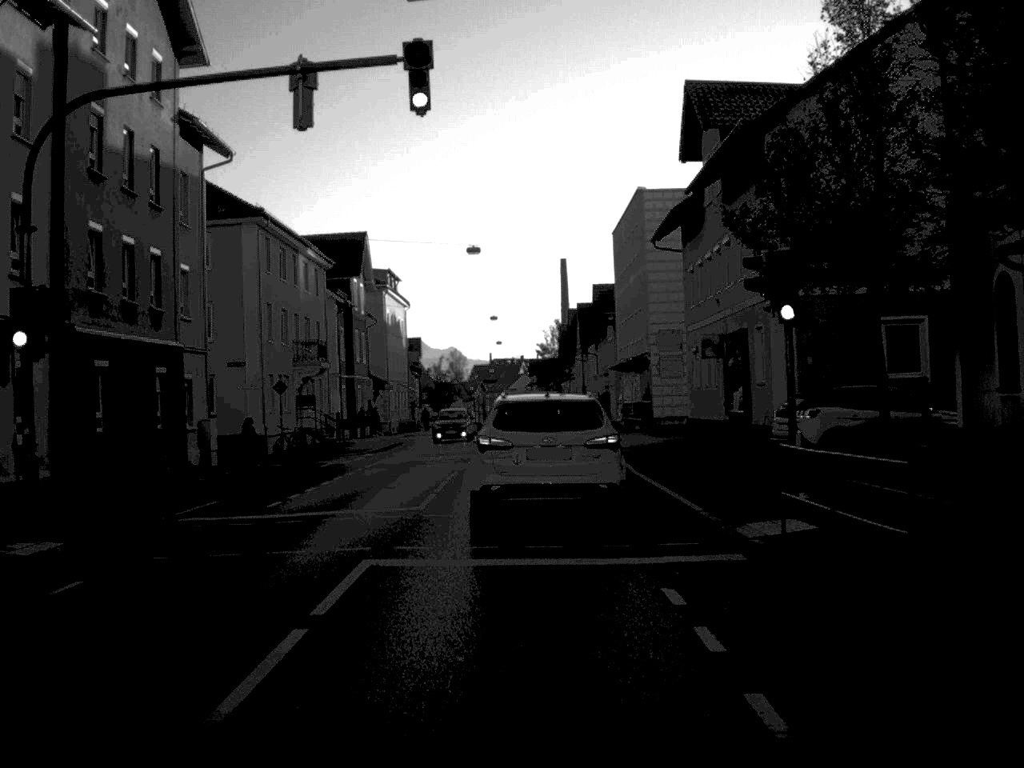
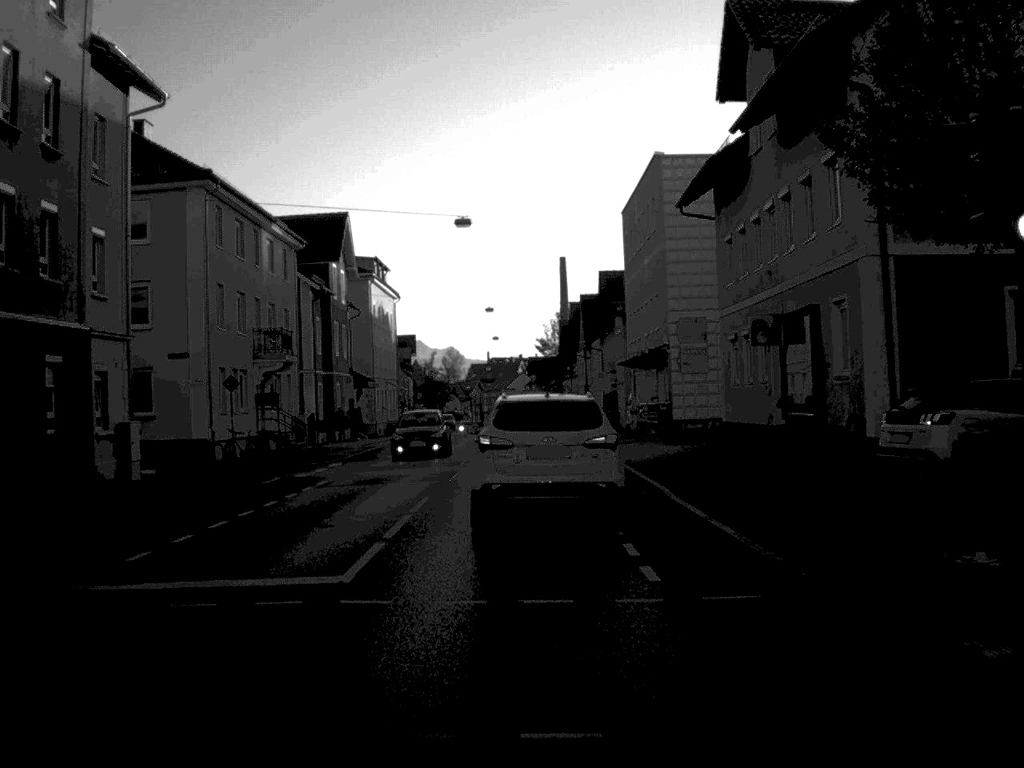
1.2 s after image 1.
(0.0, +7.9) m; 0°
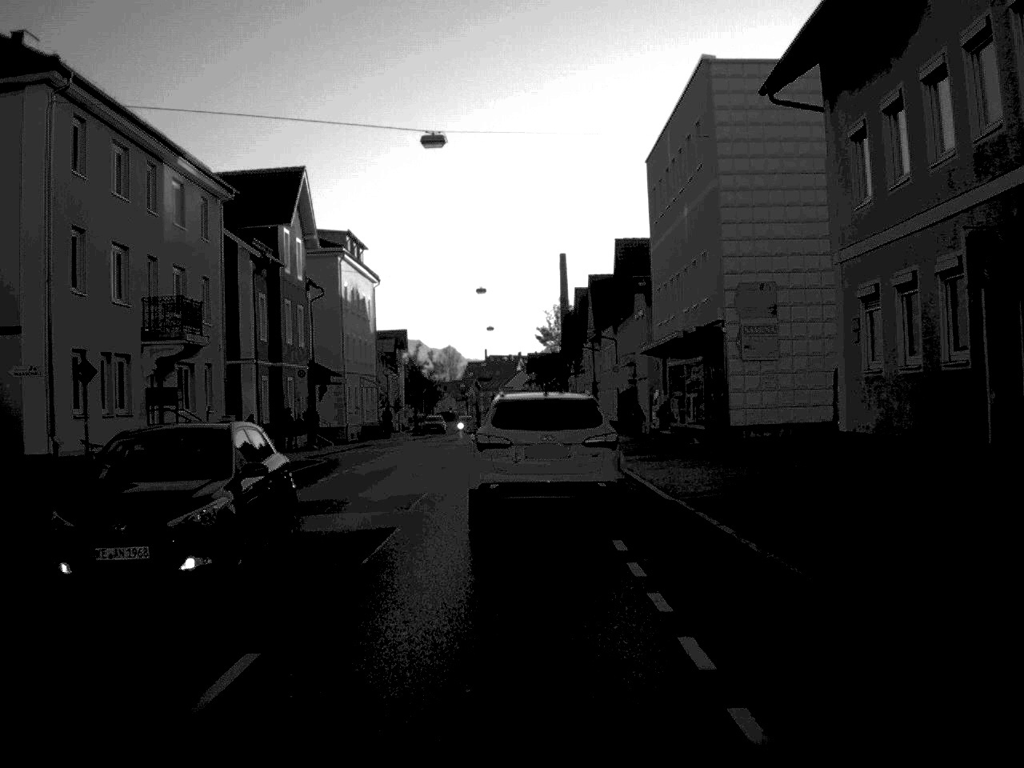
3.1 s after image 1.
(0.0, +13.7) m; 0°
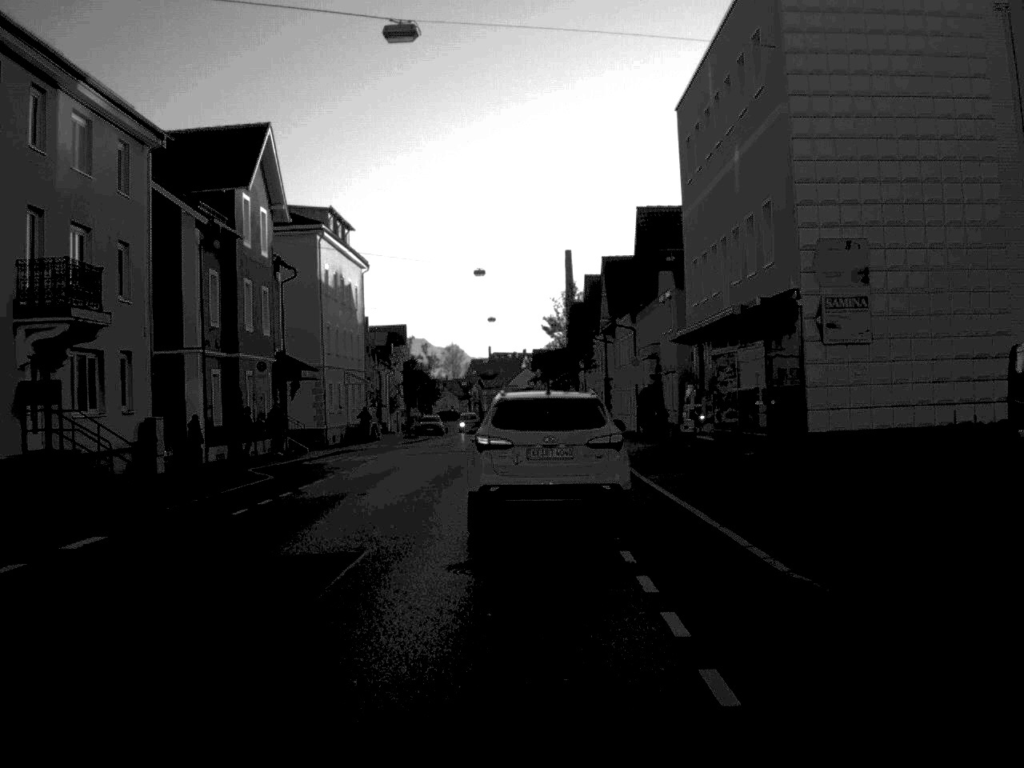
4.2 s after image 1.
(0.0, +9.0) m; 0°
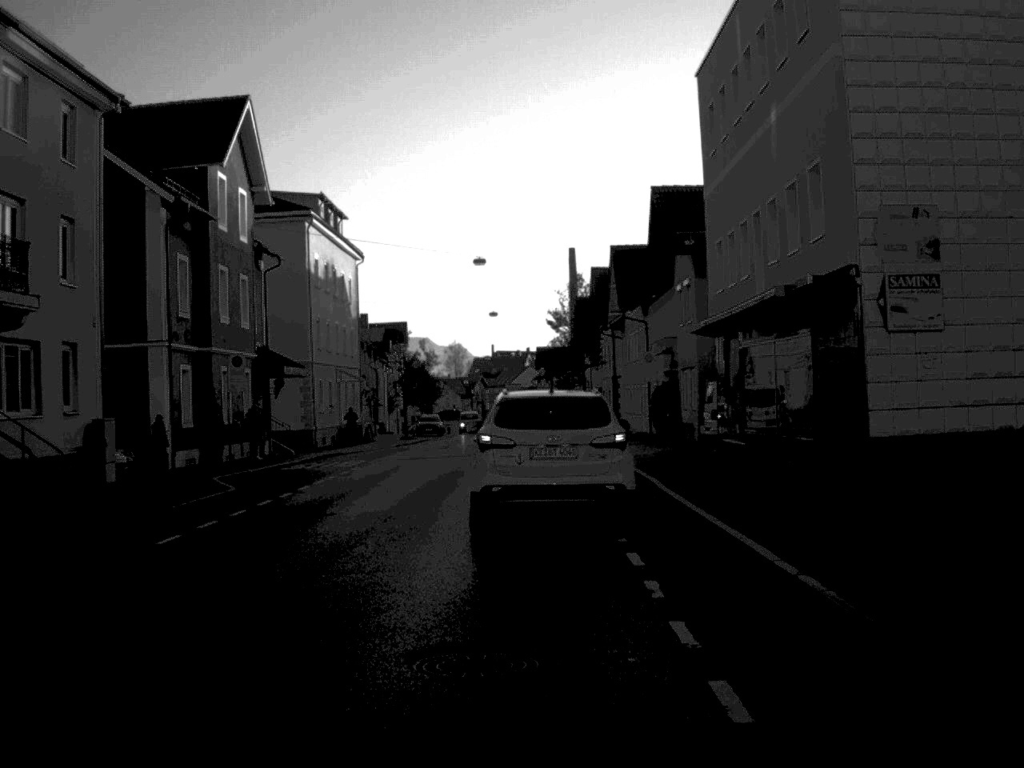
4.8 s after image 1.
(0.0, +4.3) m; 0°
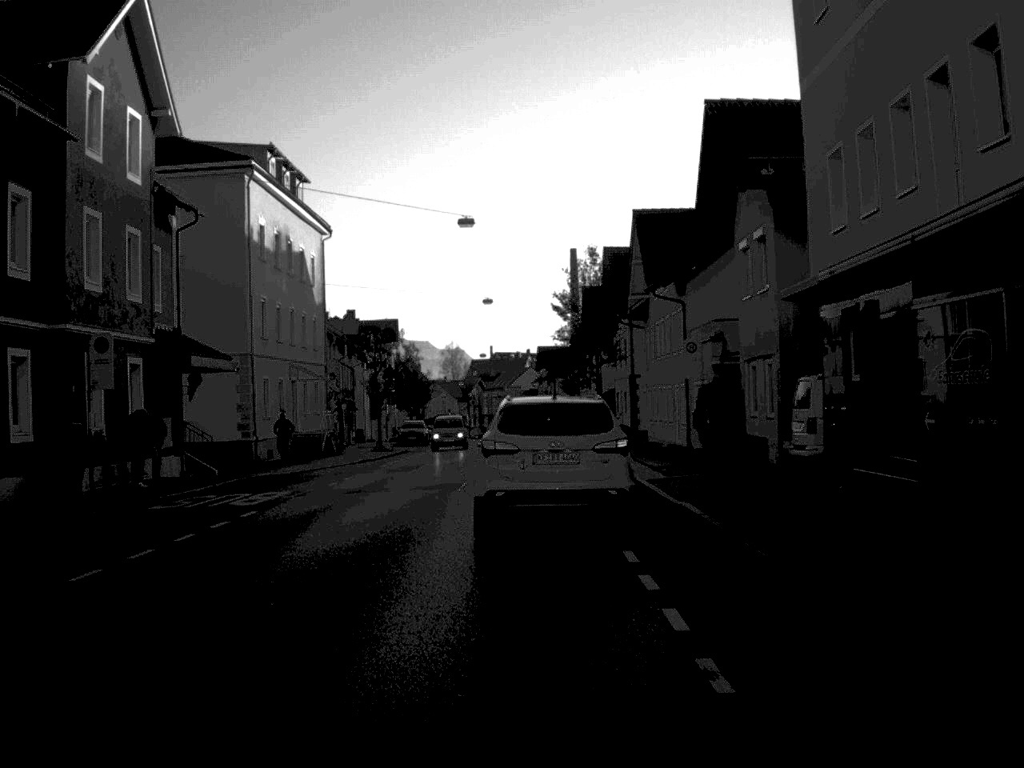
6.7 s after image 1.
(0.0, +13.2) m; 0°
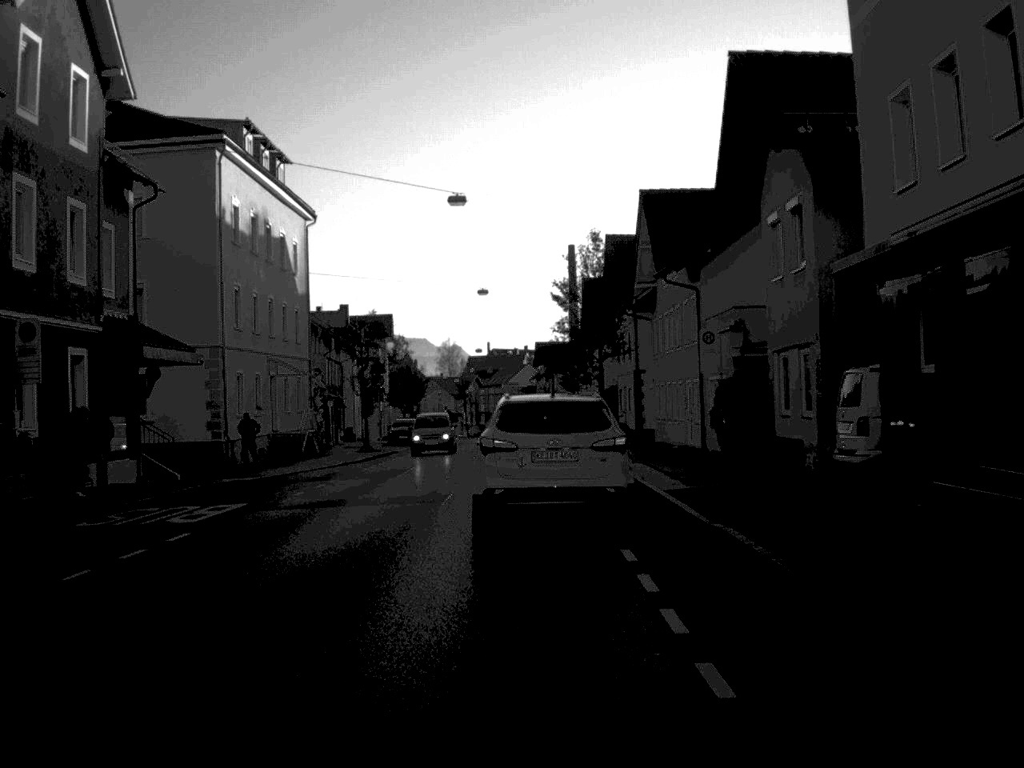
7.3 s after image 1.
(0.0, +4.1) m; 0°
